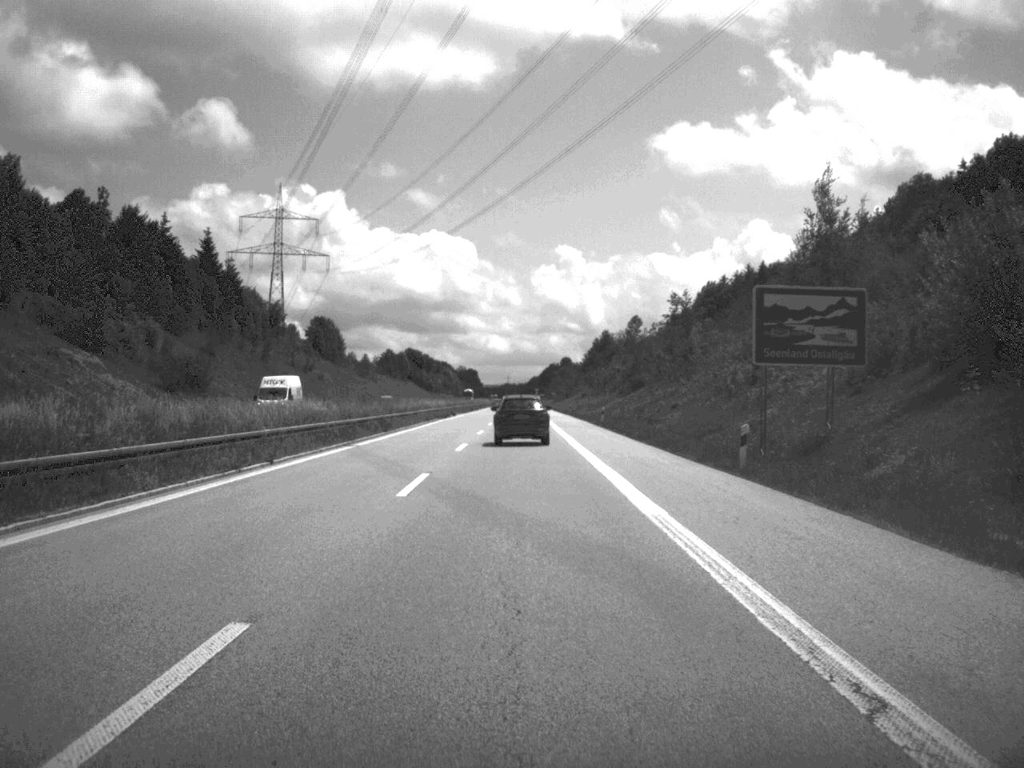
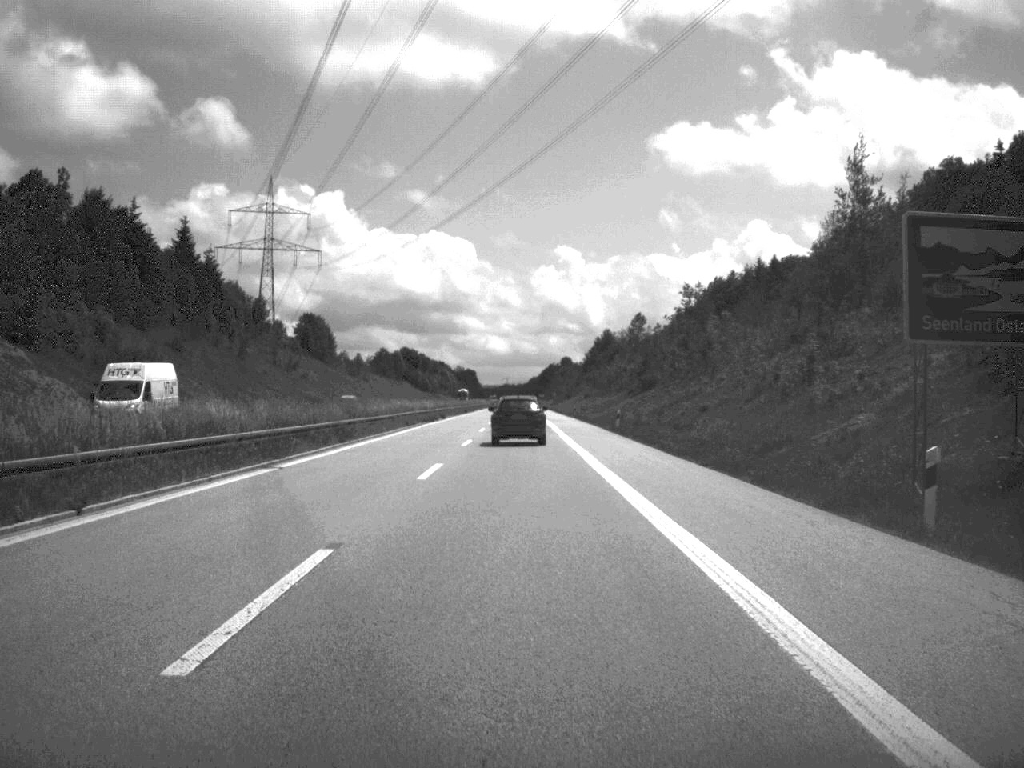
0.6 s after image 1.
(0.0, +13.1) m; 0°
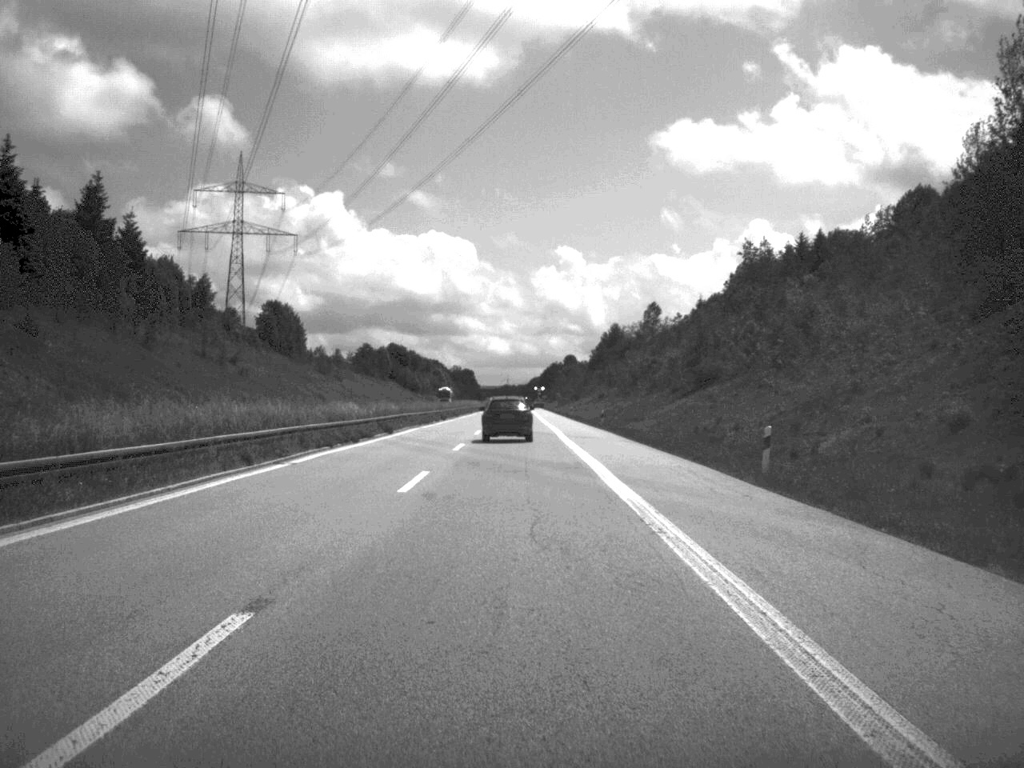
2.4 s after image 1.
(-0.1, +39.1) m; 0°
